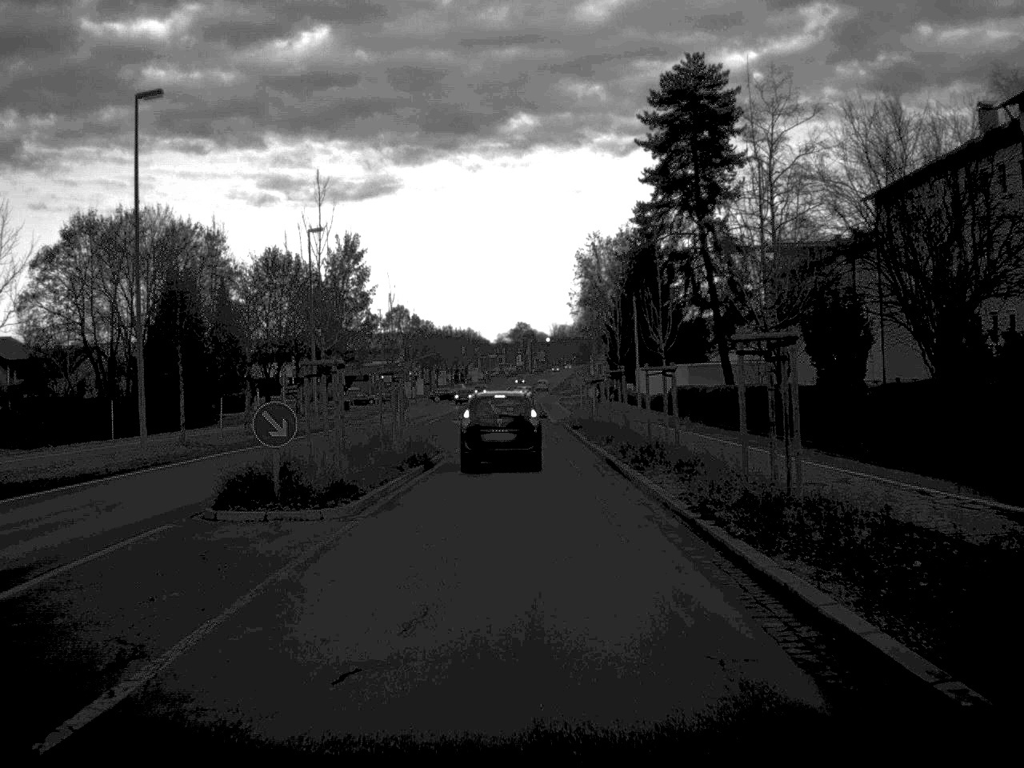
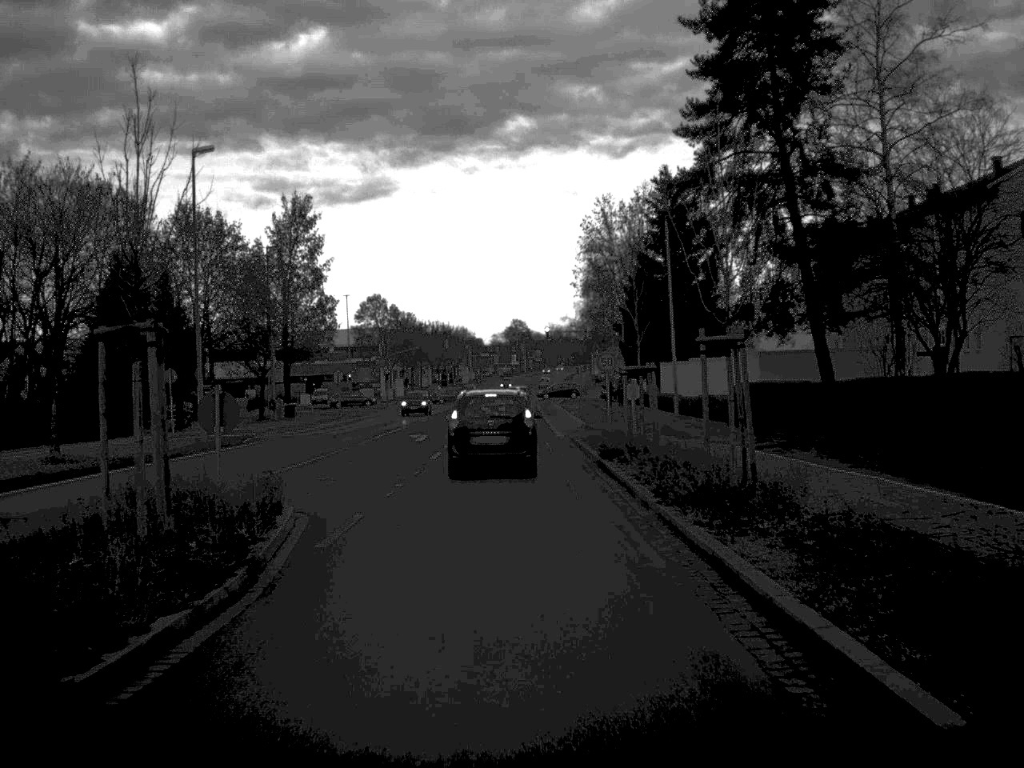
(+0.1, +22.5) m; 0°
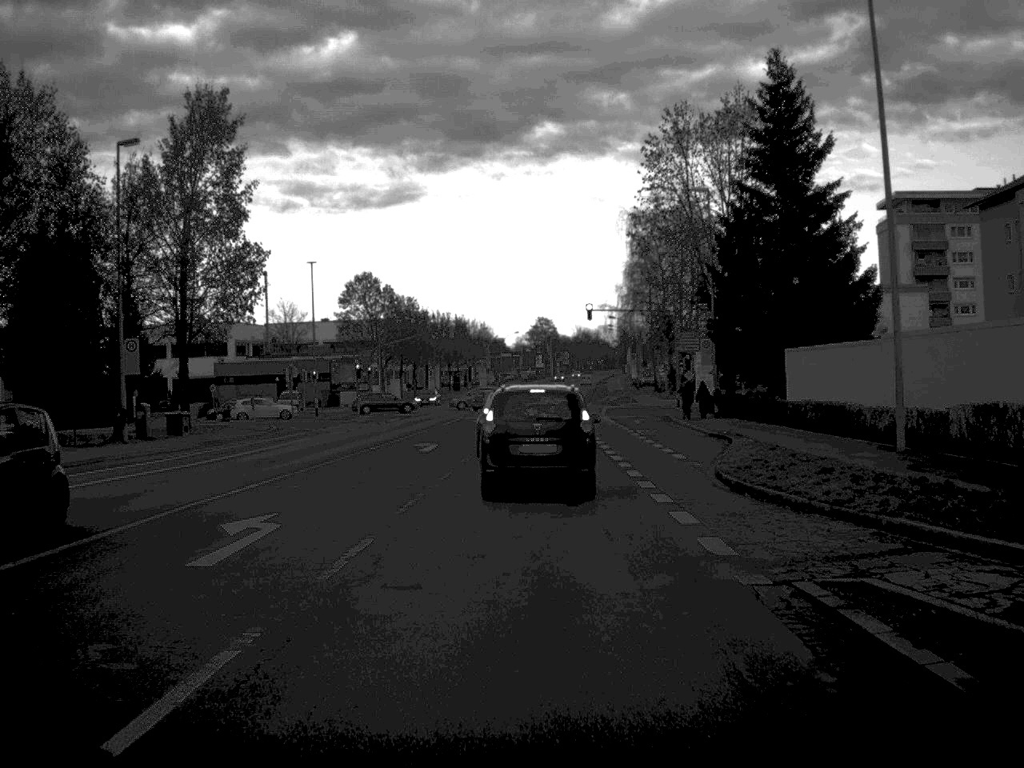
(-0.5, +32.0) m; -1°
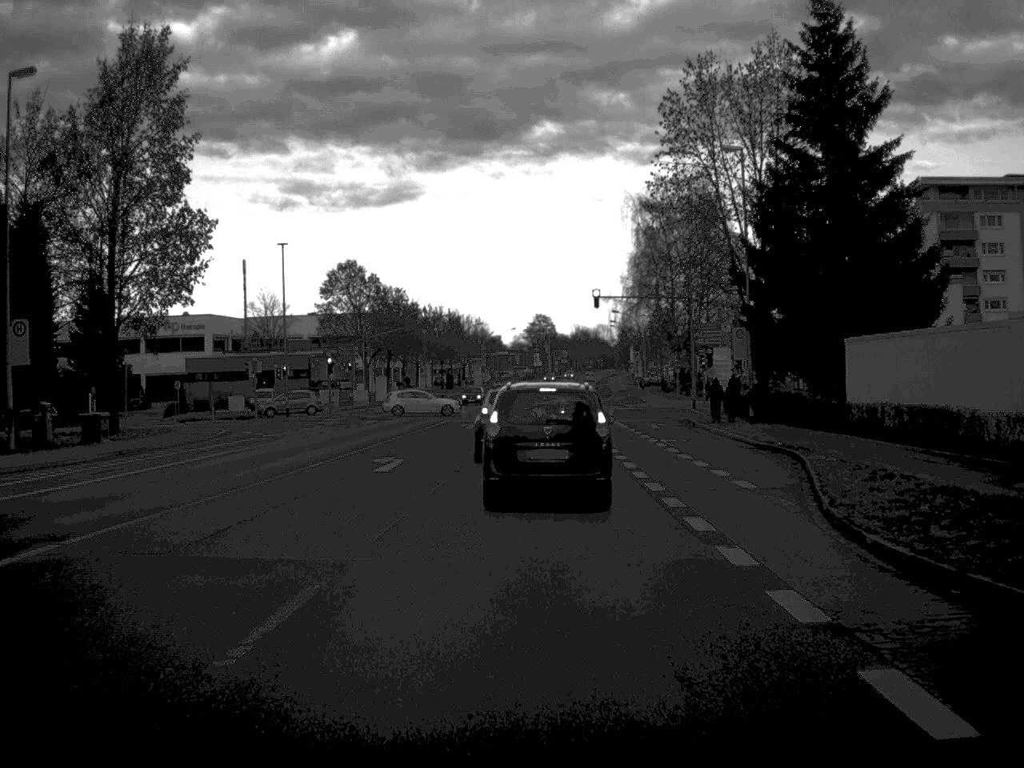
(0.0, +9.5) m; 0°
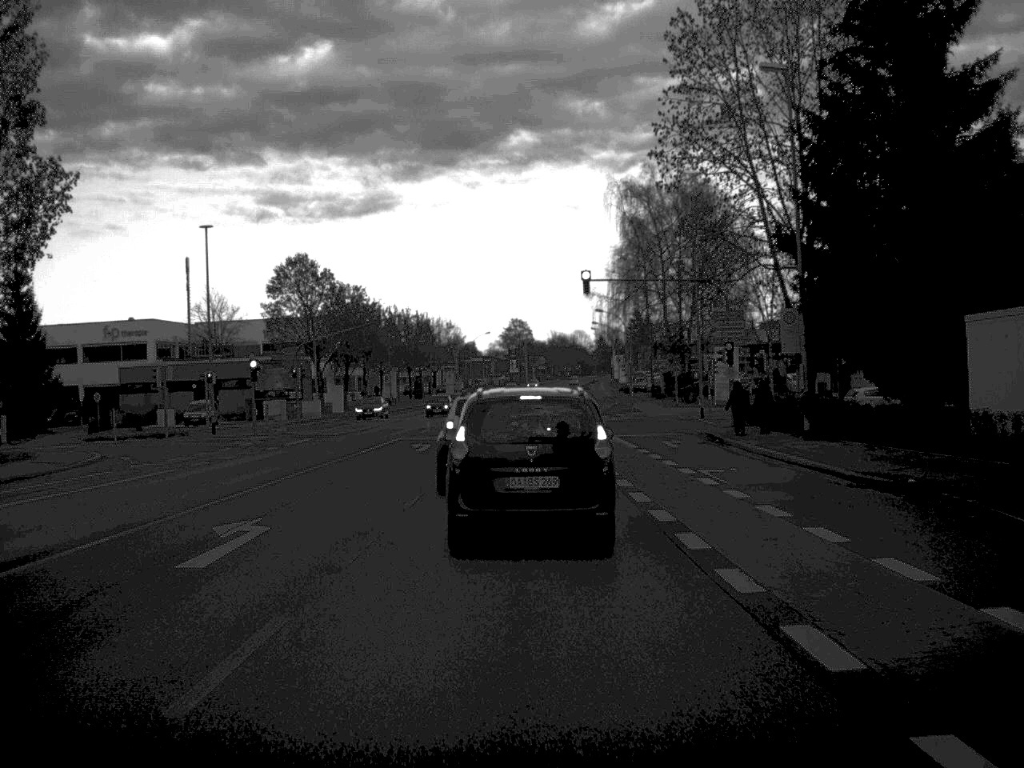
(+0.1, +12.9) m; +1°
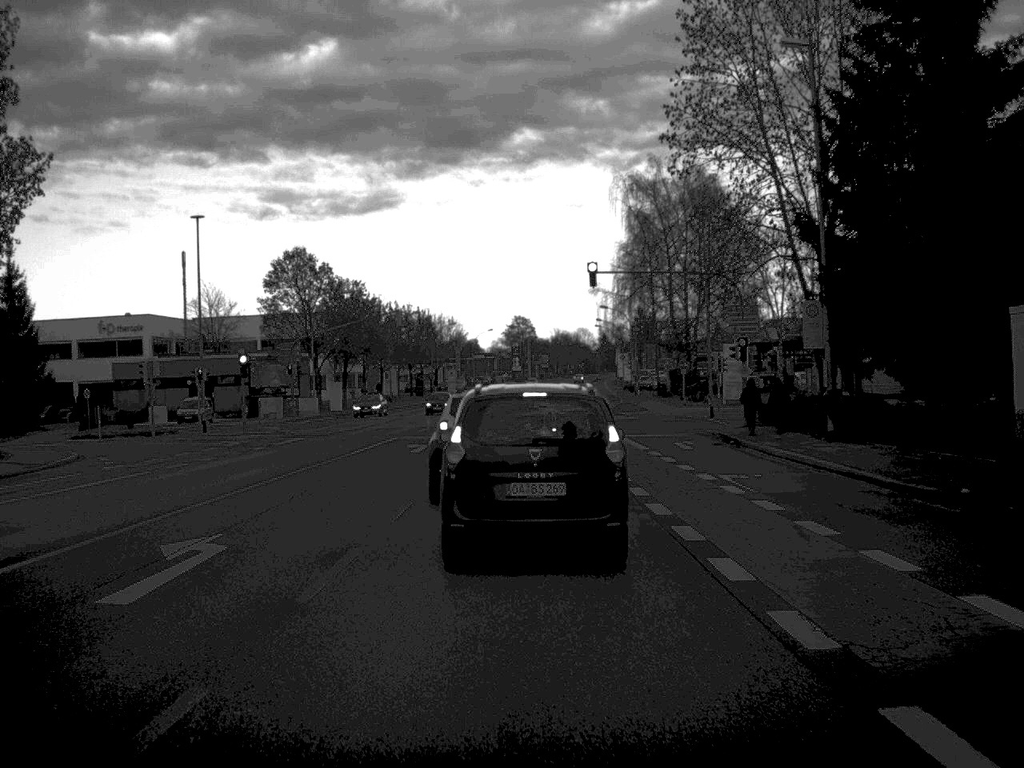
(0.0, +2.4) m; 0°
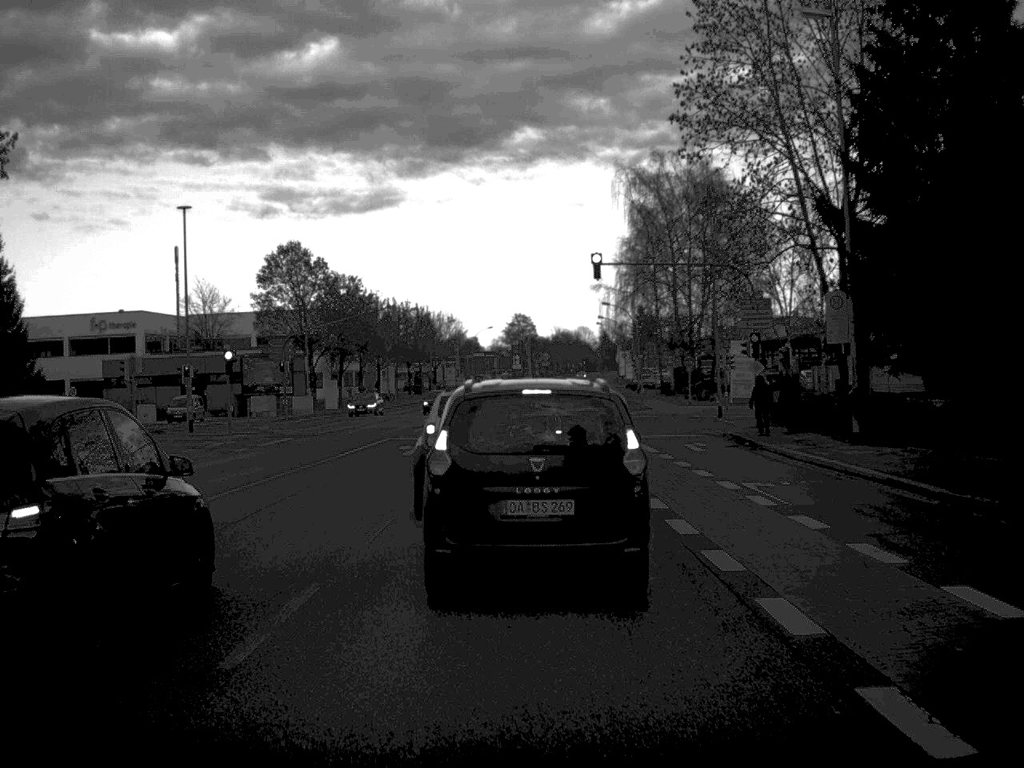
(0.0, +2.5) m; 0°
